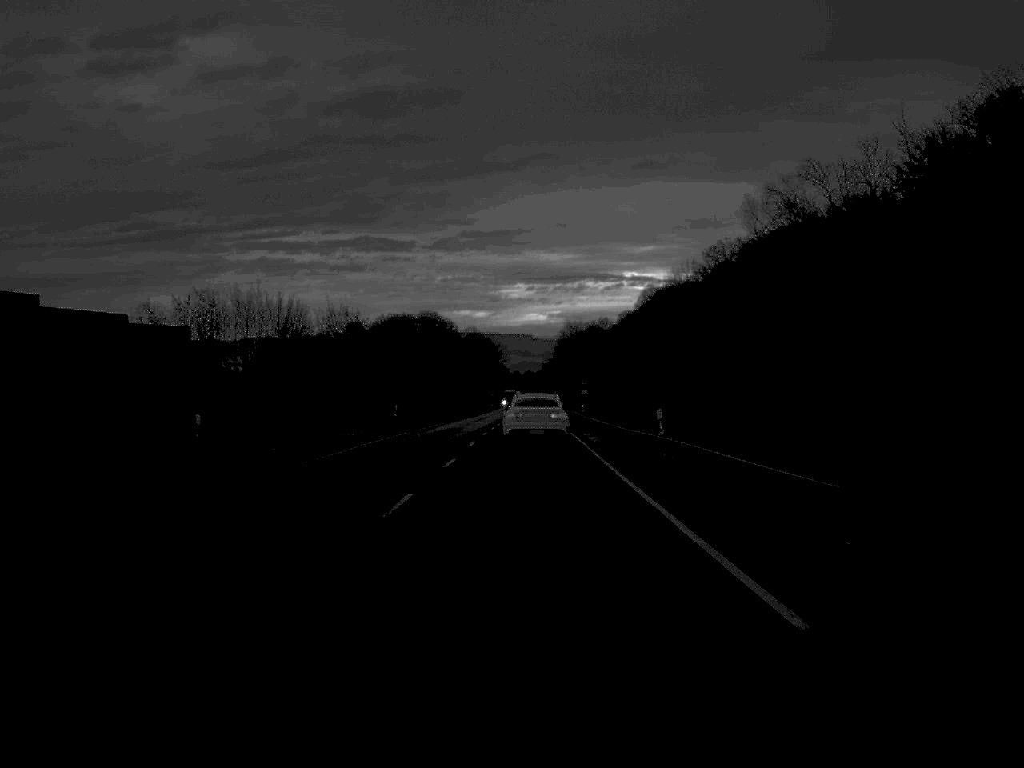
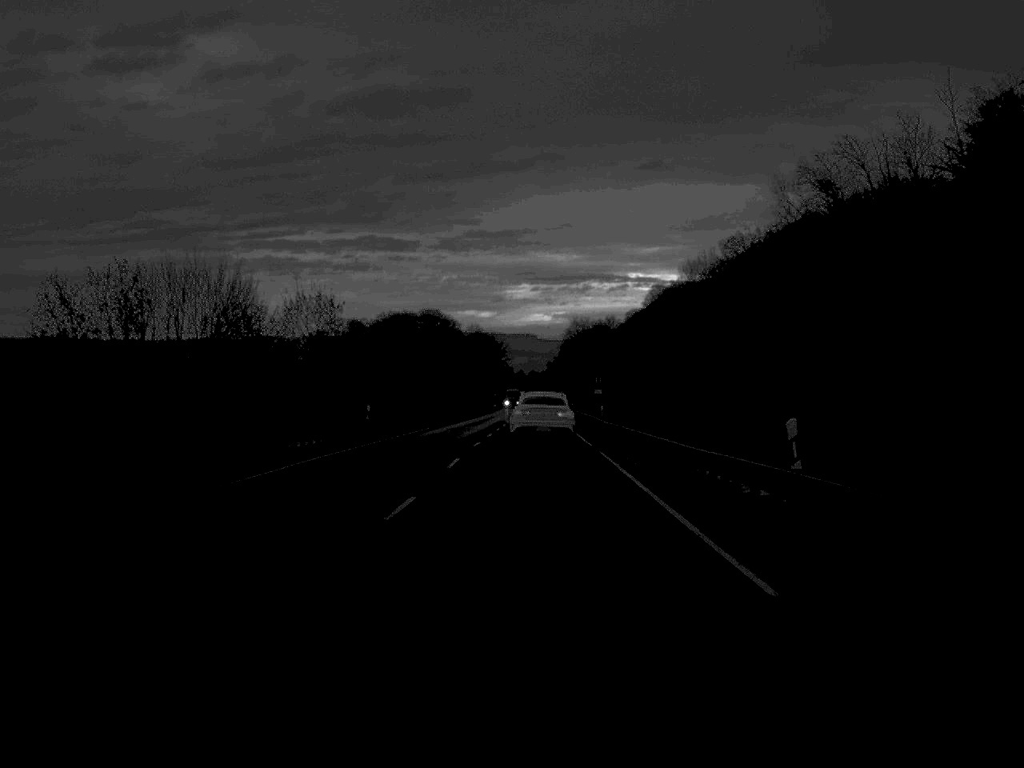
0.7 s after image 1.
(0.0, +13.0) m; 0°
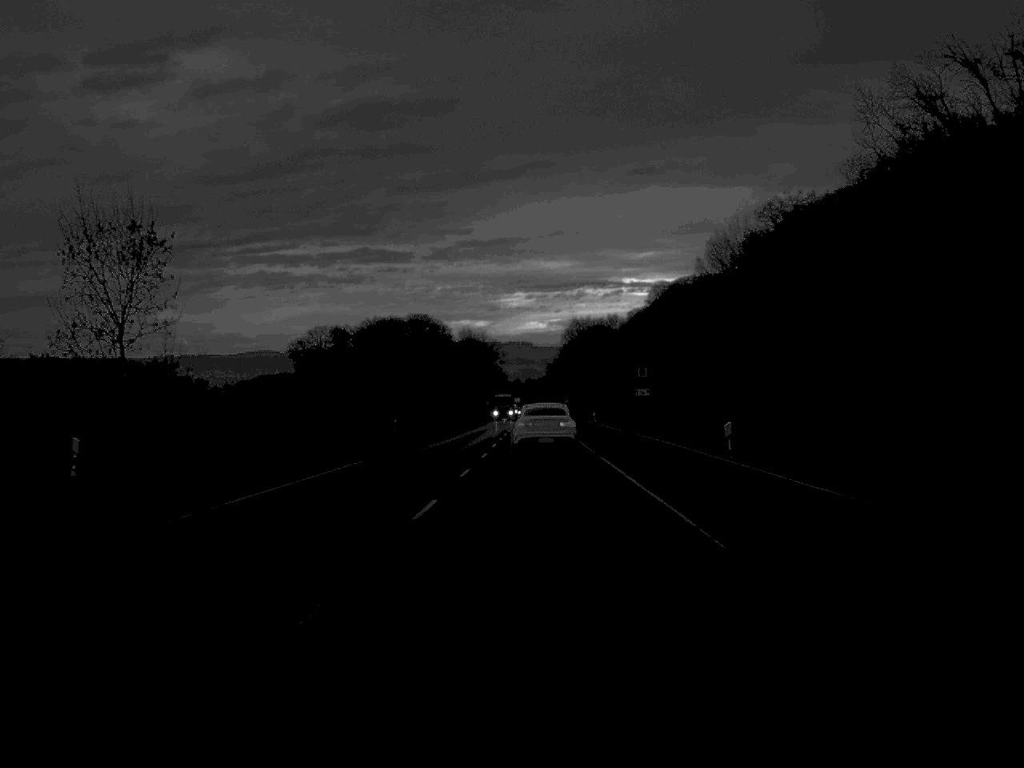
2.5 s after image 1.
(0.0, +33.8) m; 0°
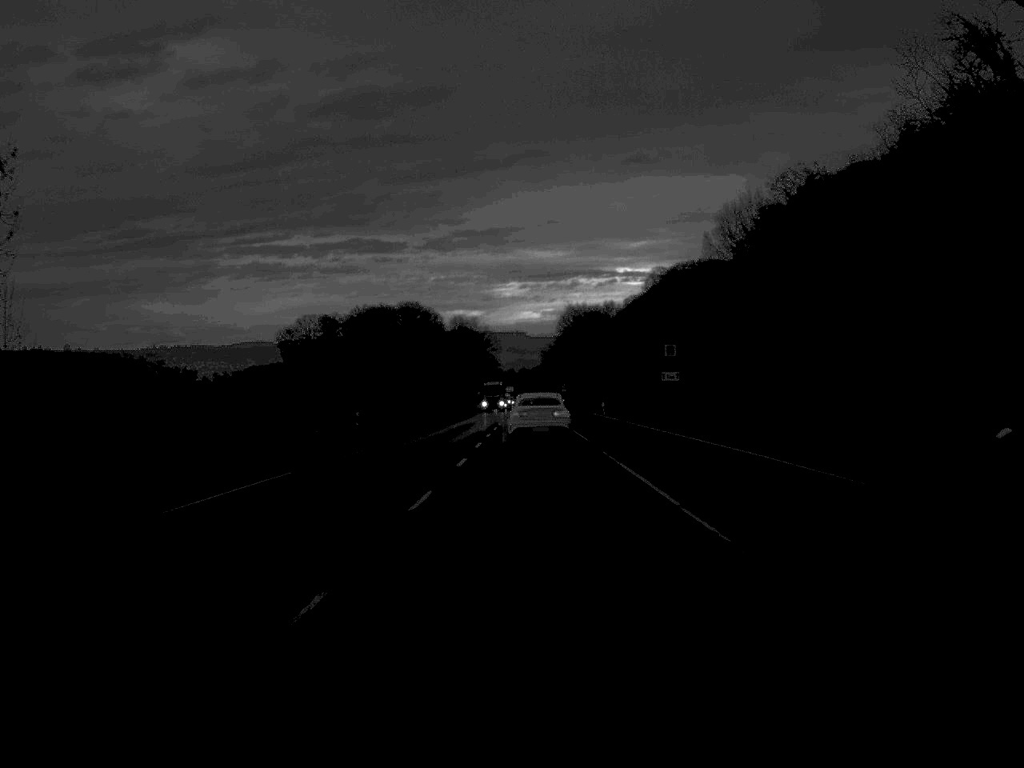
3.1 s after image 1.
(0.0, +11.7) m; 0°
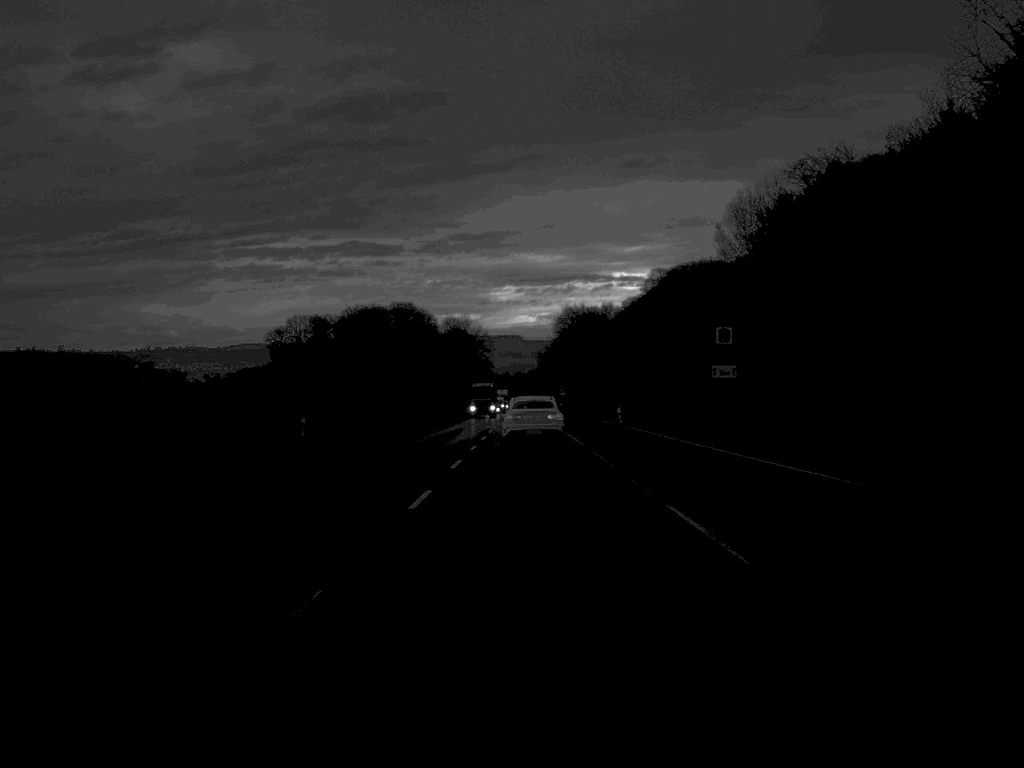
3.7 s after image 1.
(0.0, +11.3) m; 0°
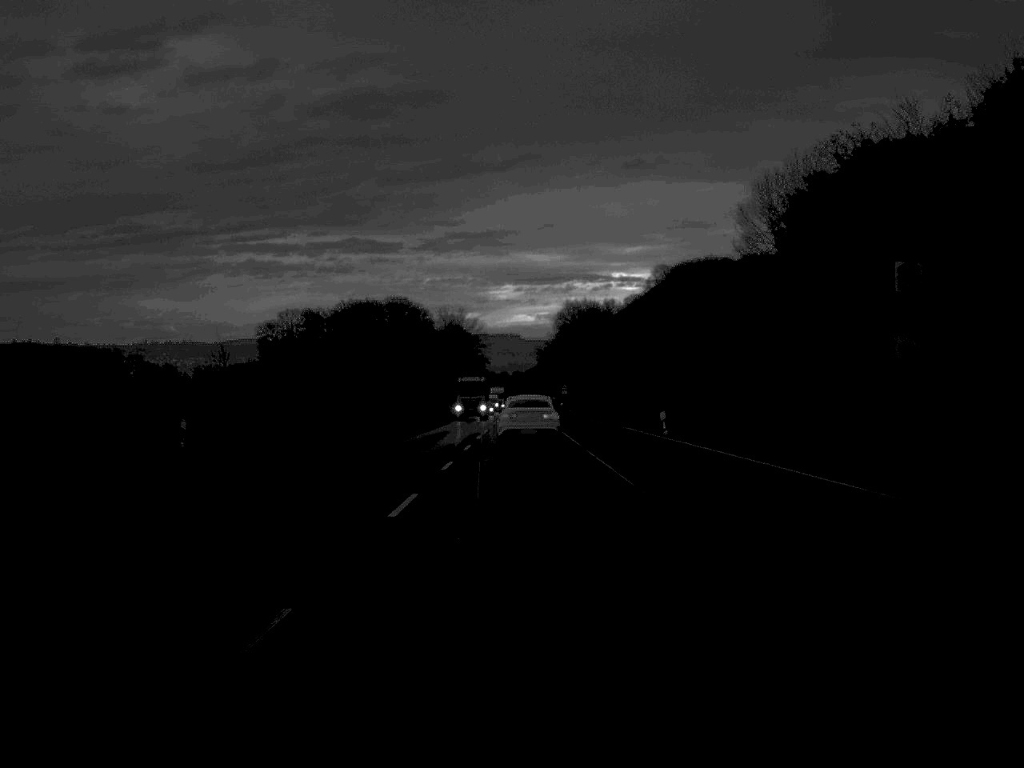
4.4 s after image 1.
(0.0, +13.5) m; 0°
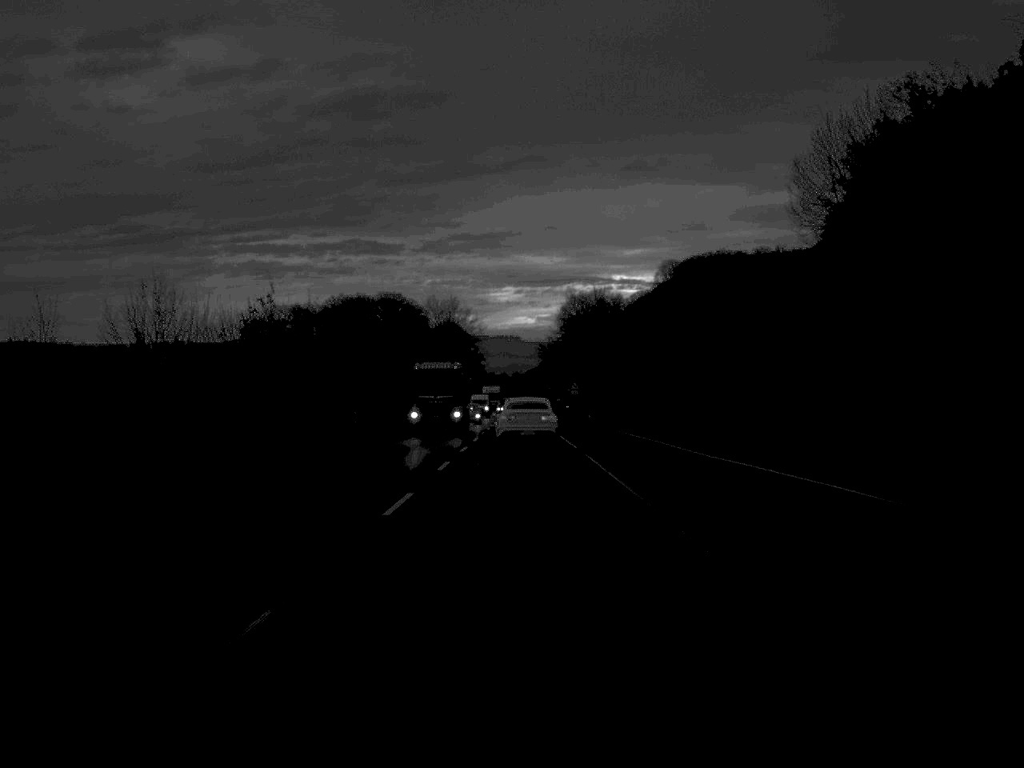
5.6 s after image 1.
(0.0, +23.3) m; 0°
